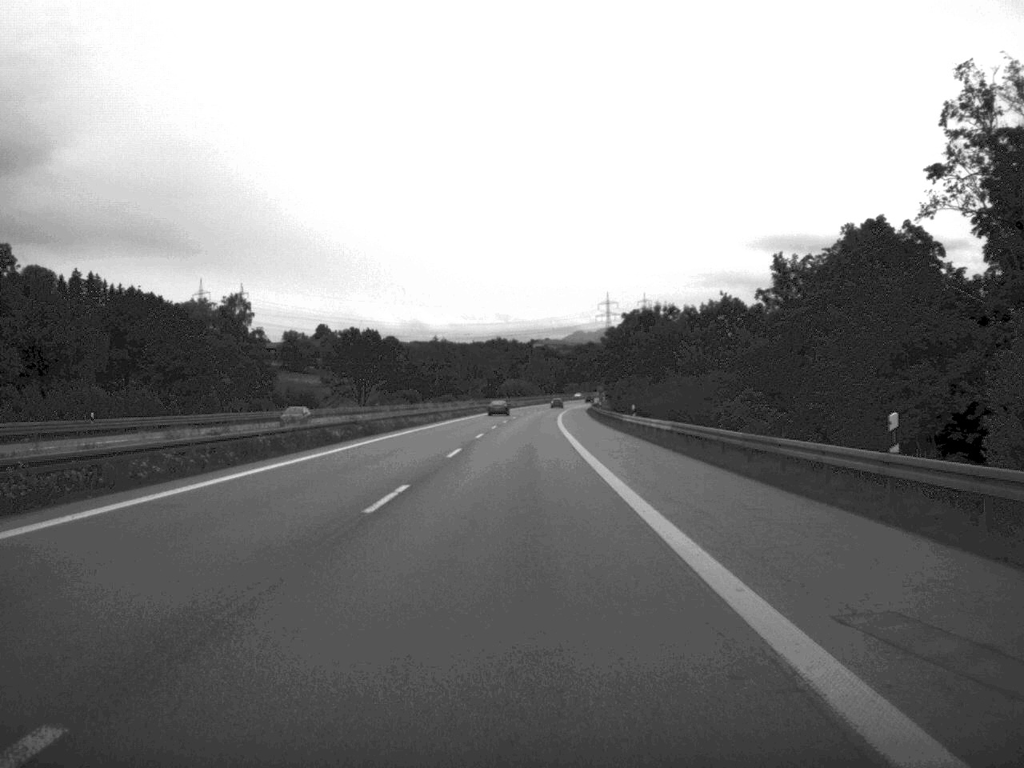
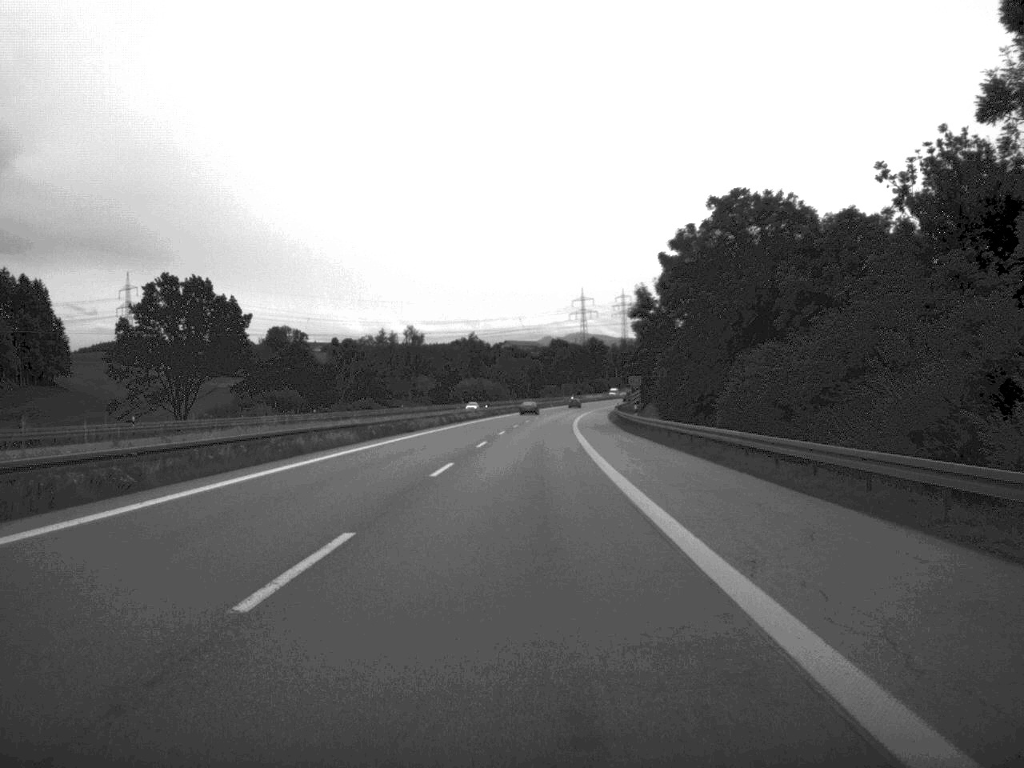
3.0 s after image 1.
(+0.7, +97.1) m; +1°
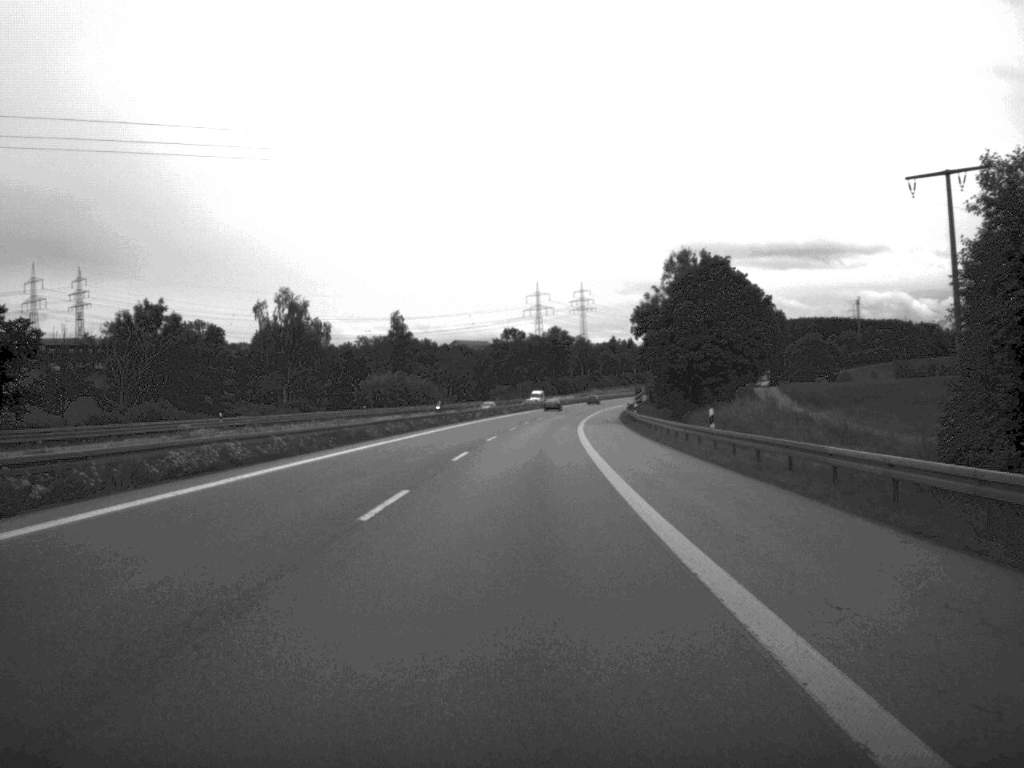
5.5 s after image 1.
(+1.4, +81.1) m; +2°
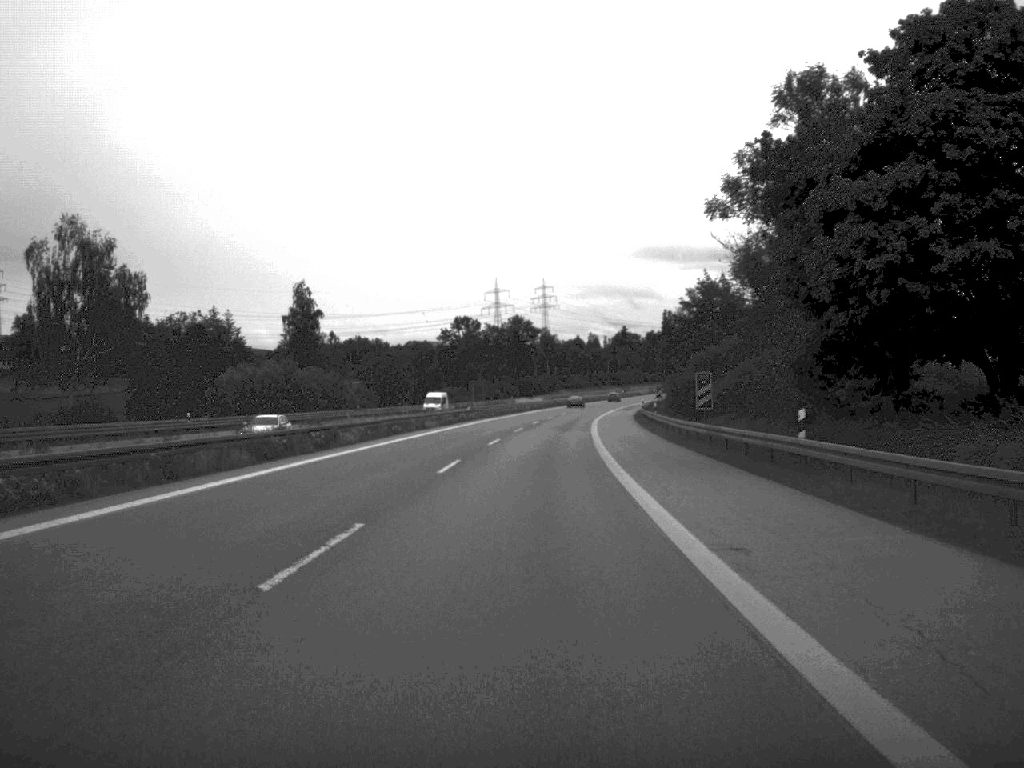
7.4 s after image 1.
(+0.9, +59.7) m; +2°
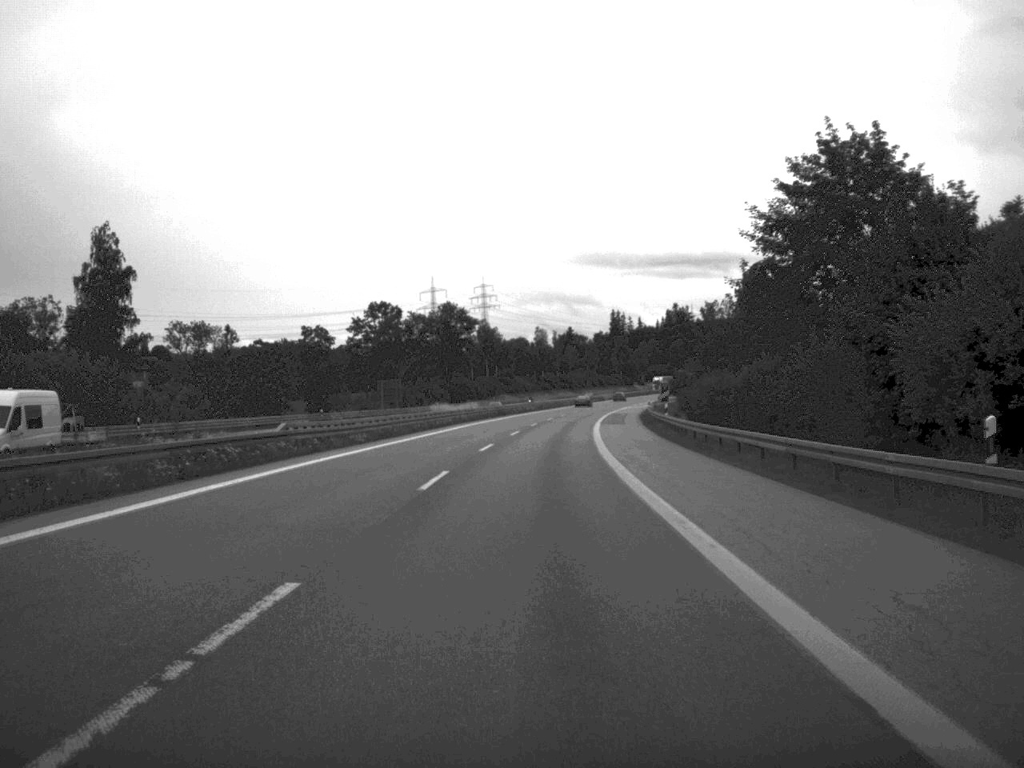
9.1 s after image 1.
(+1.2, +58.3) m; +3°
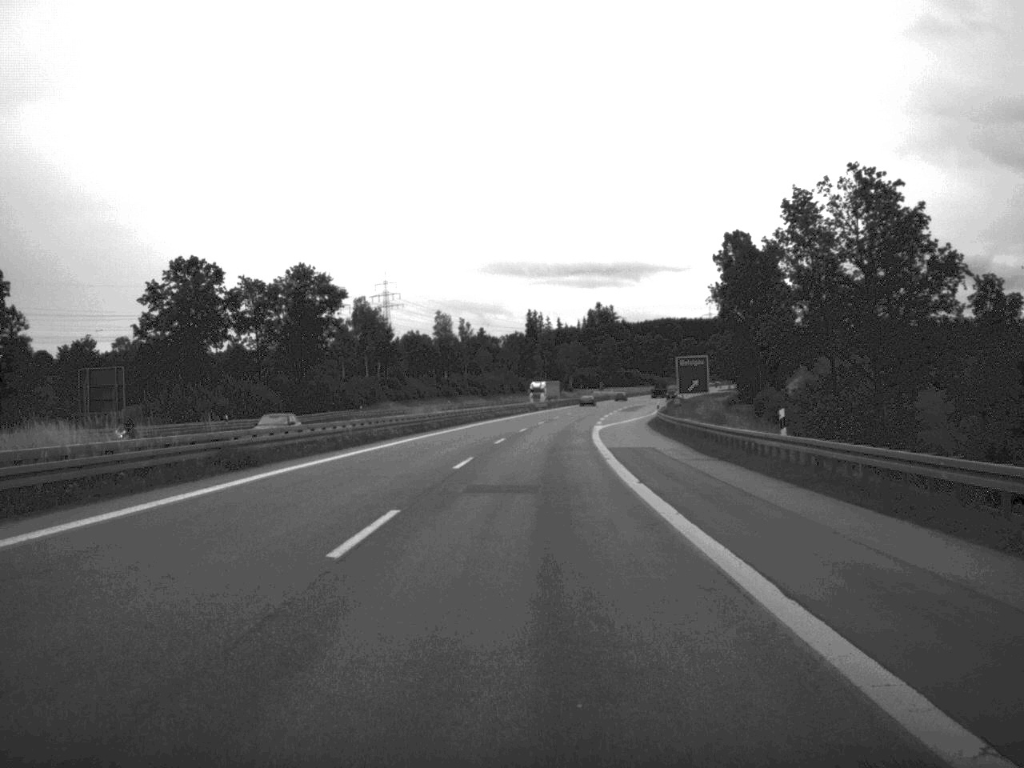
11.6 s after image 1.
(+2.6, +80.8) m; +4°
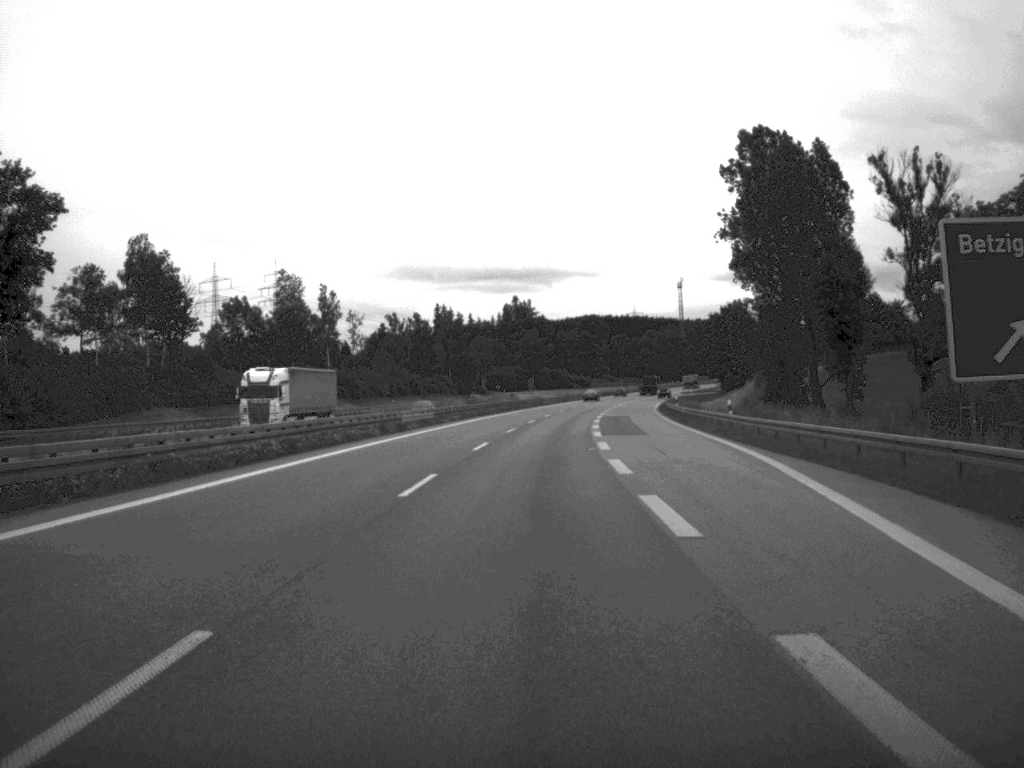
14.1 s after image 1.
(+2.7, +80.7) m; +4°
